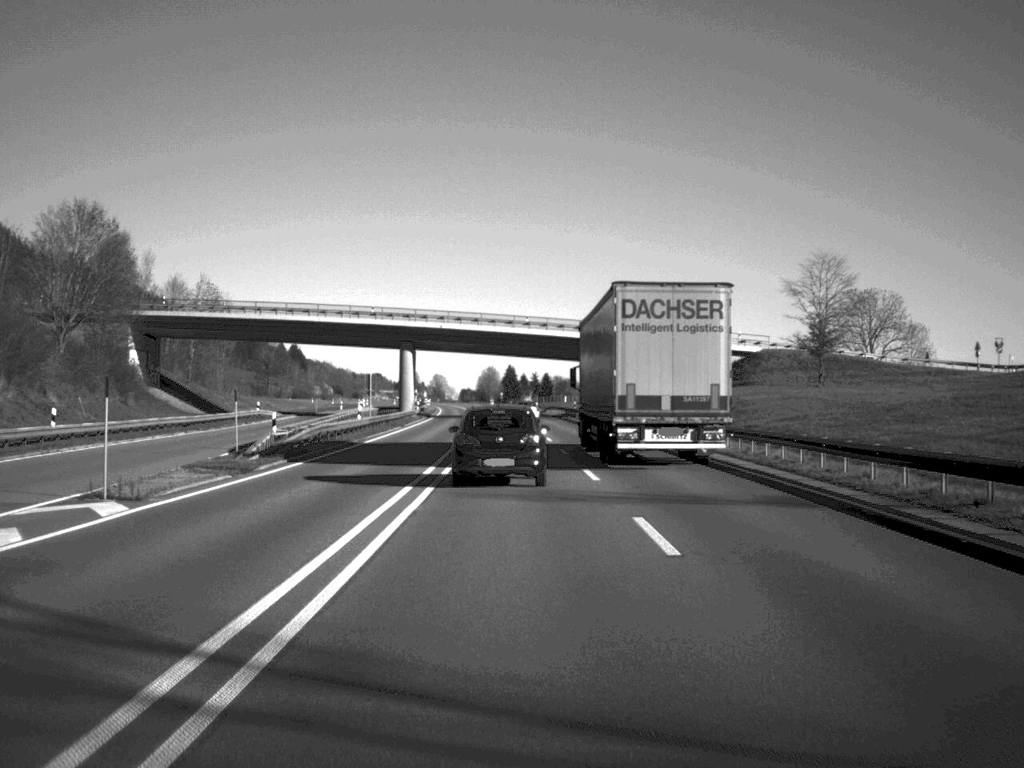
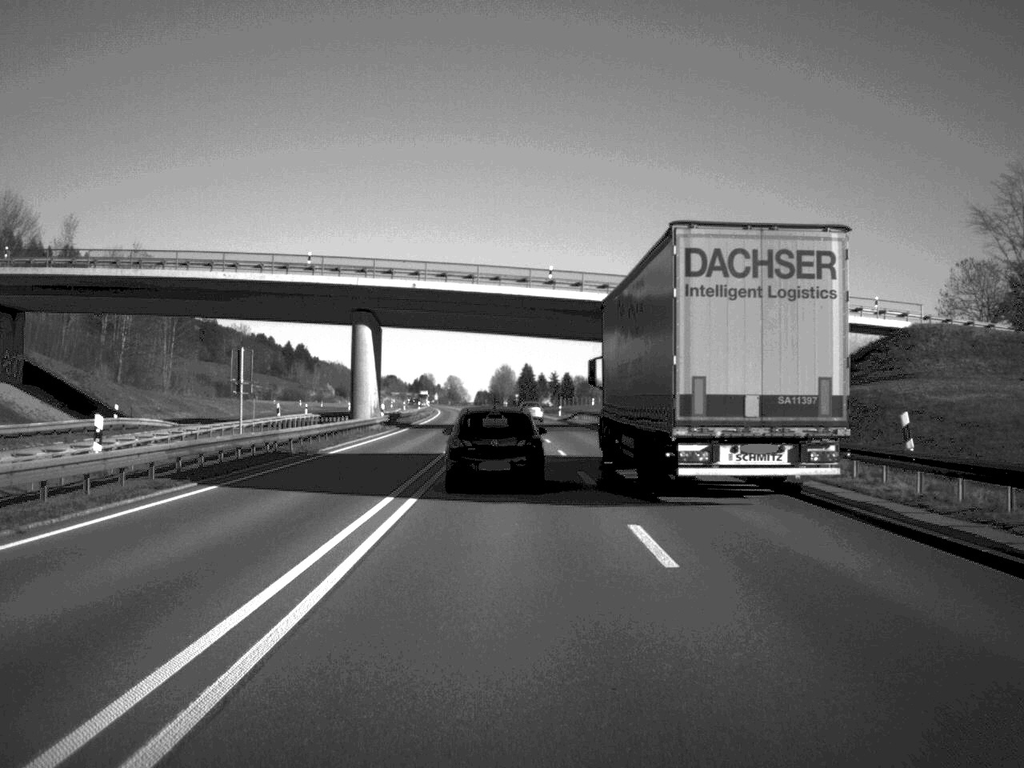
(-0.2, +36.5) m; -1°
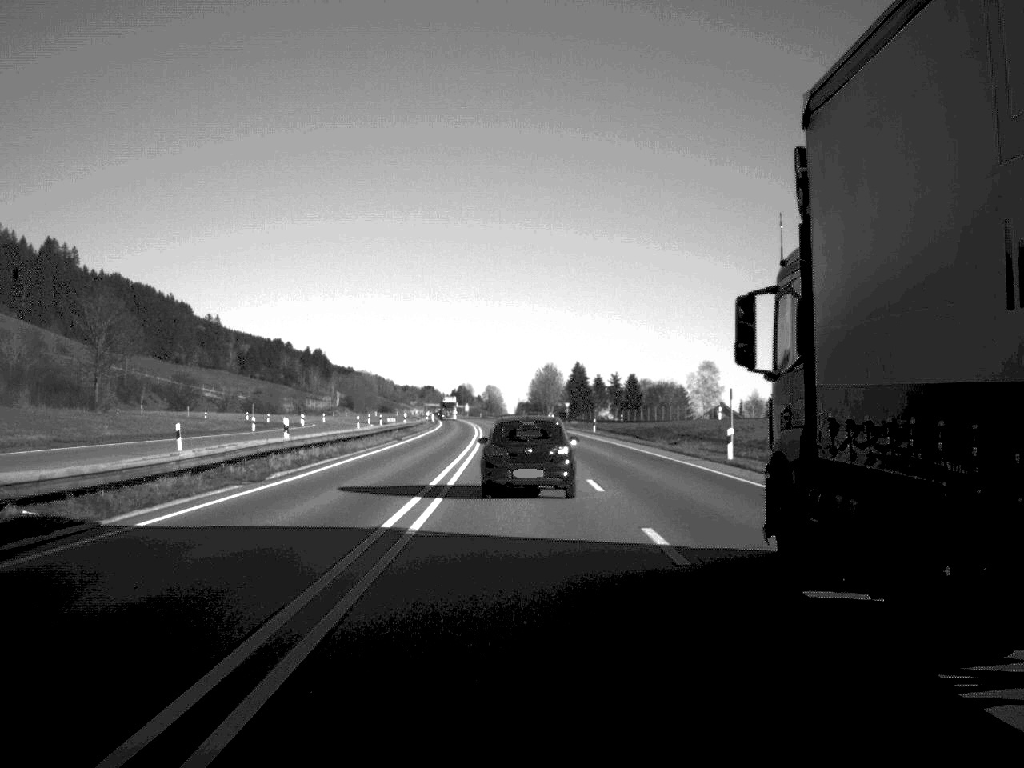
(-1.6, +83.0) m; -2°
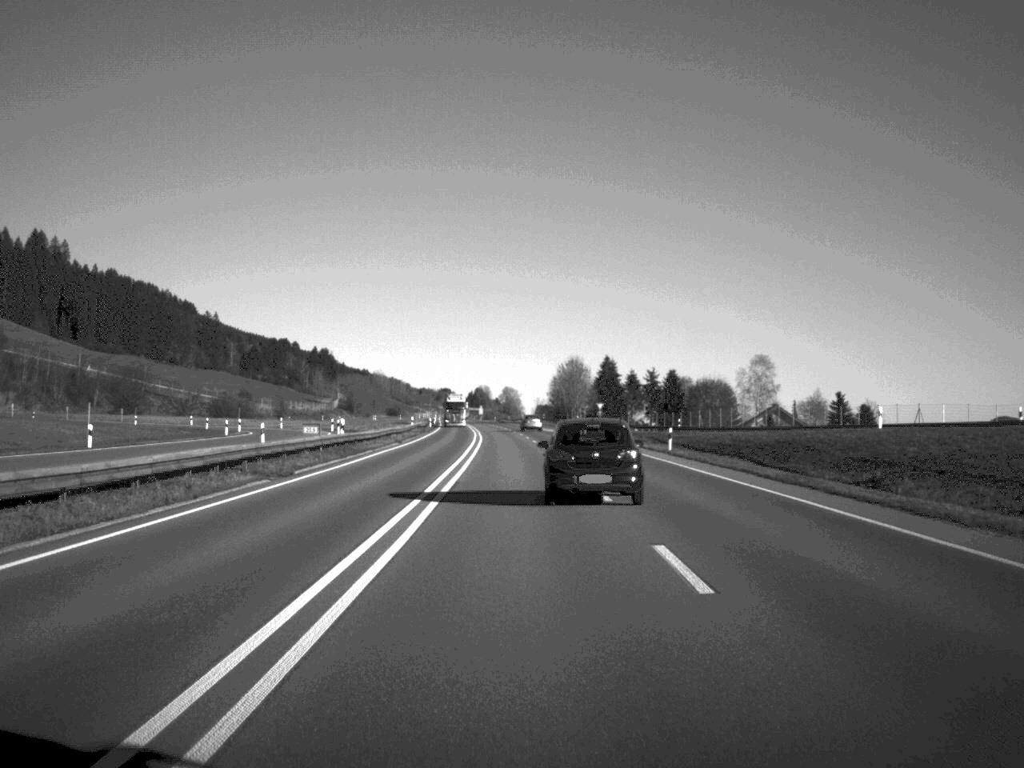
(-0.3, +38.0) m; -1°
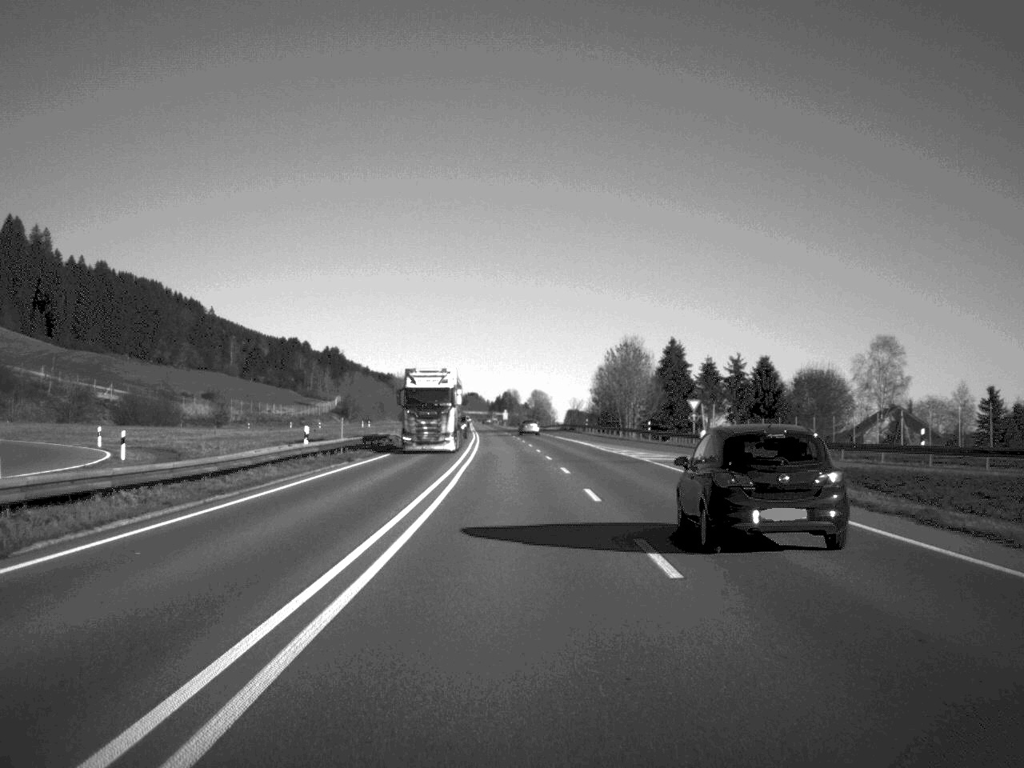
(-0.6, +58.5) m; -1°
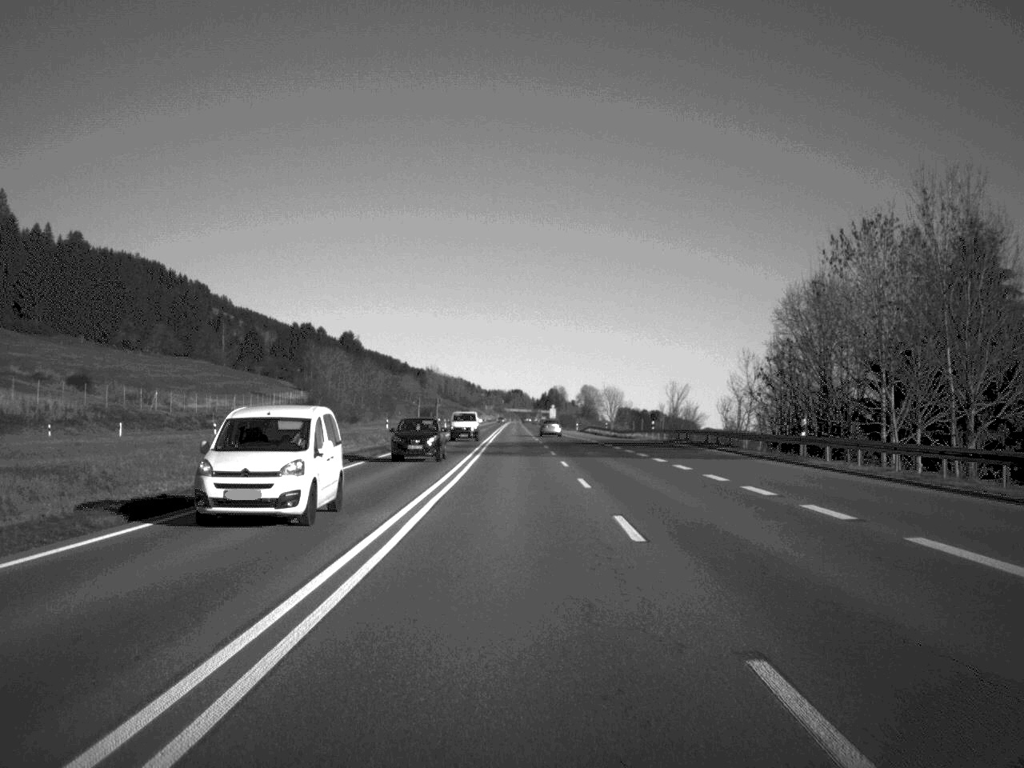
(-1.8, +92.6) m; -2°
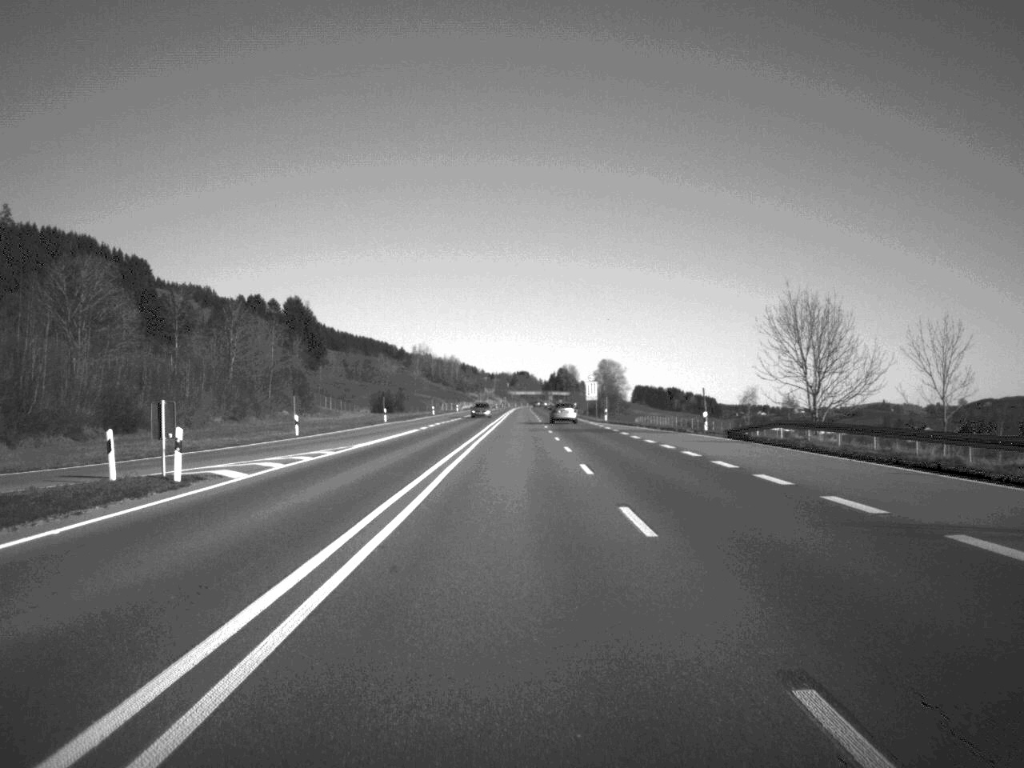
(-1.0, +120.6) m; 0°
